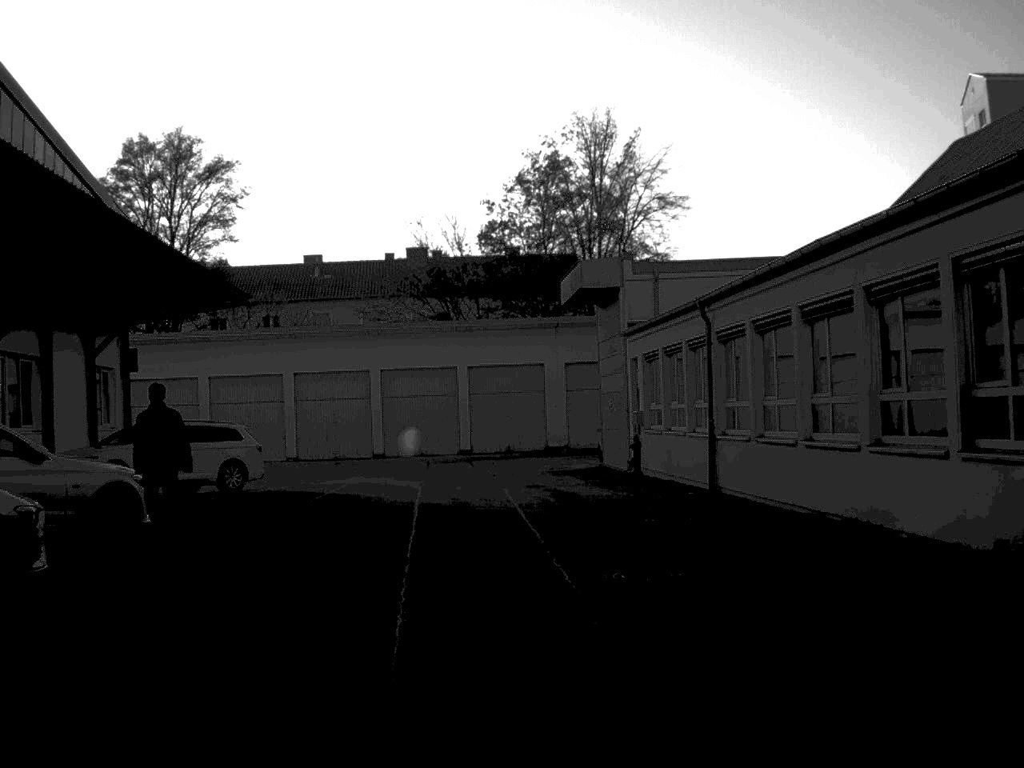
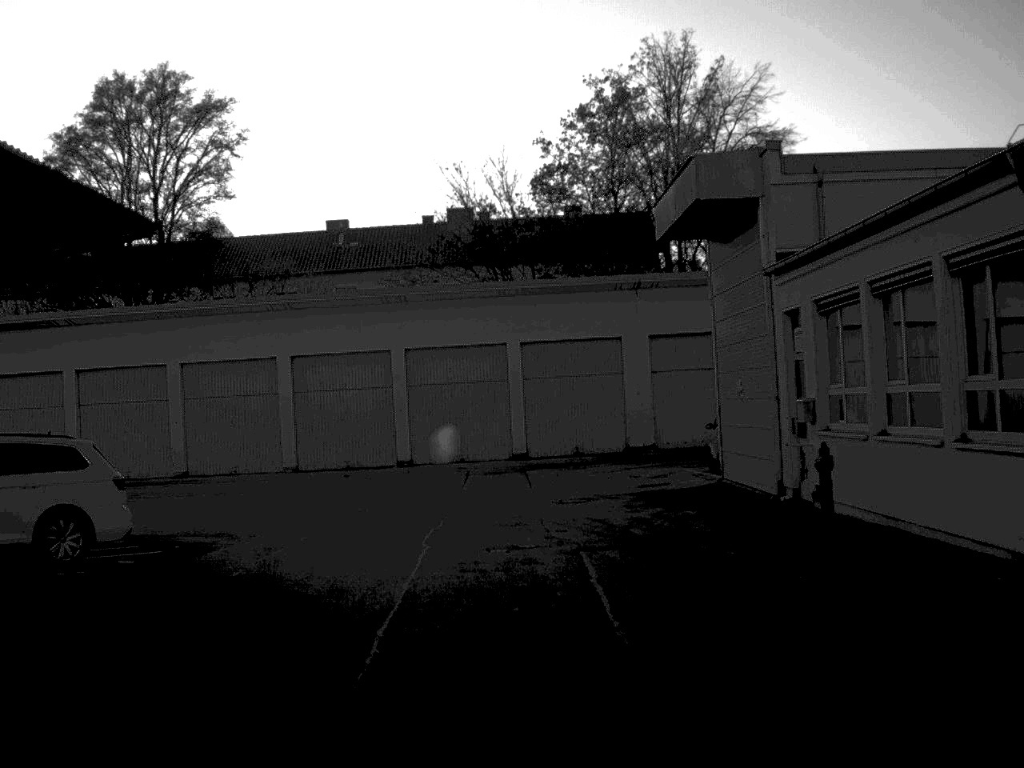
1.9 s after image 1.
(-0.4, +12.6) m; -3°
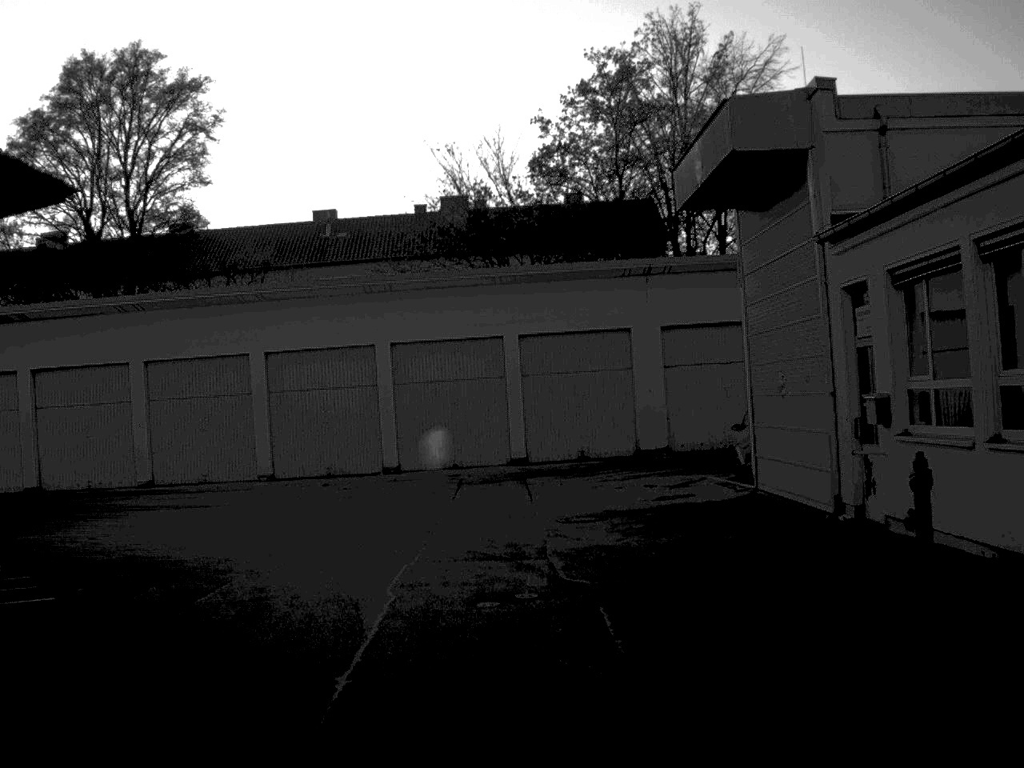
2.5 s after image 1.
(0.0, +3.8) m; 0°
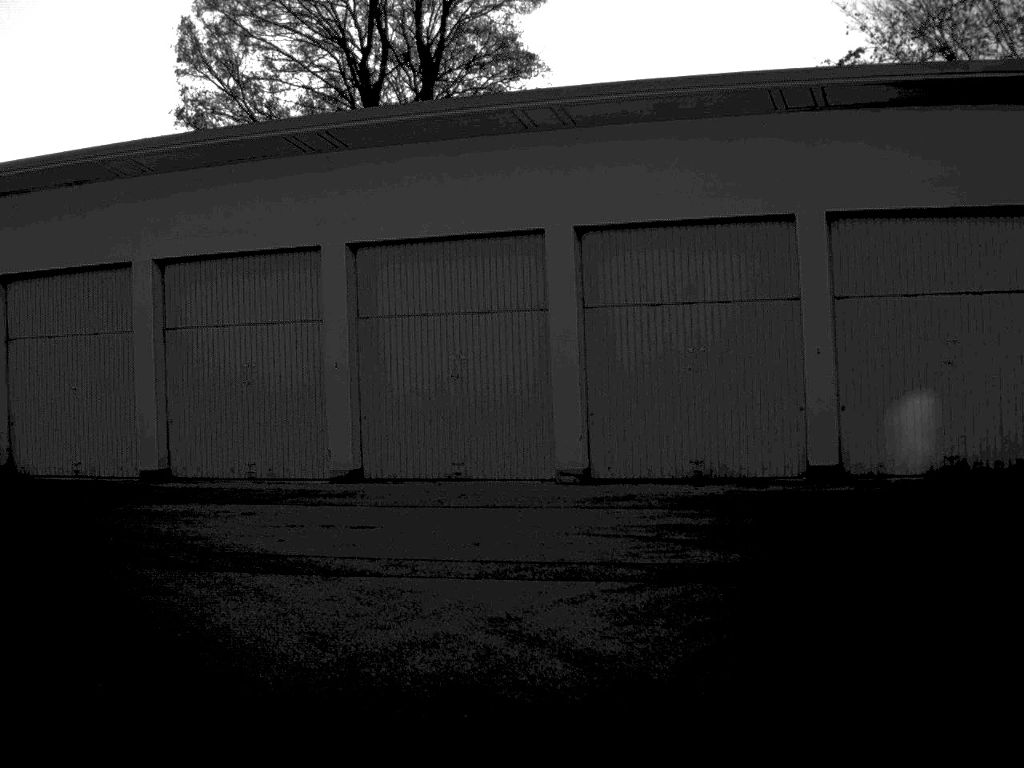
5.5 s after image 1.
(-1.4, +17.7) m; -20°
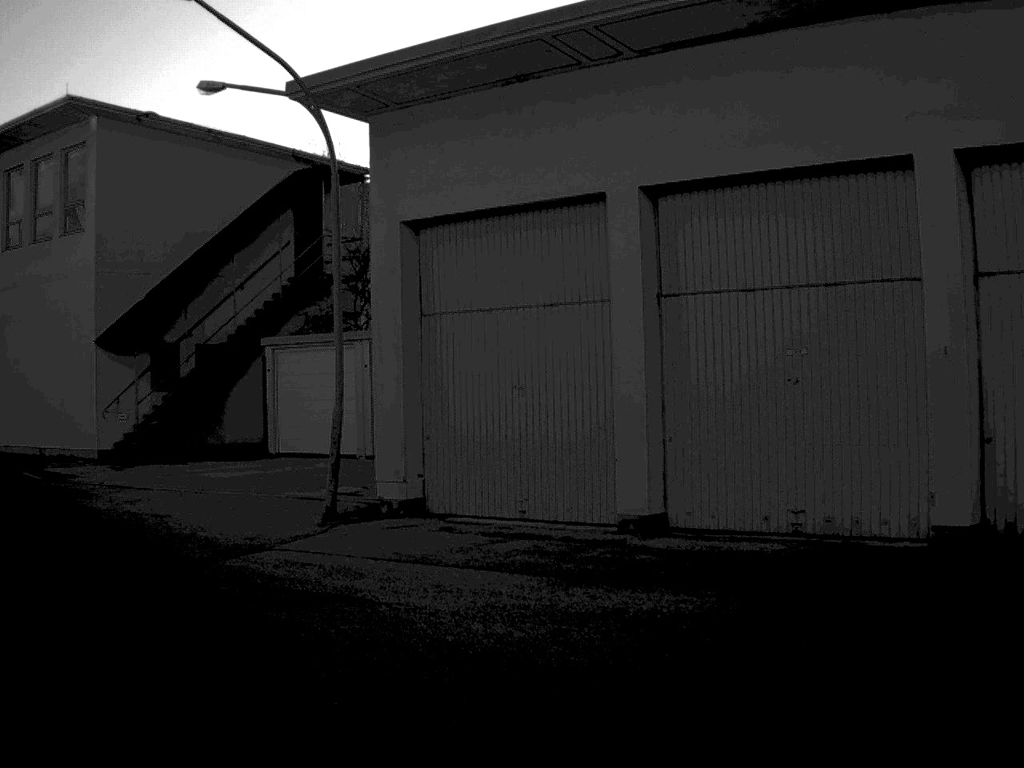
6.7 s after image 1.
(-1.5, +7.5) m; -22°
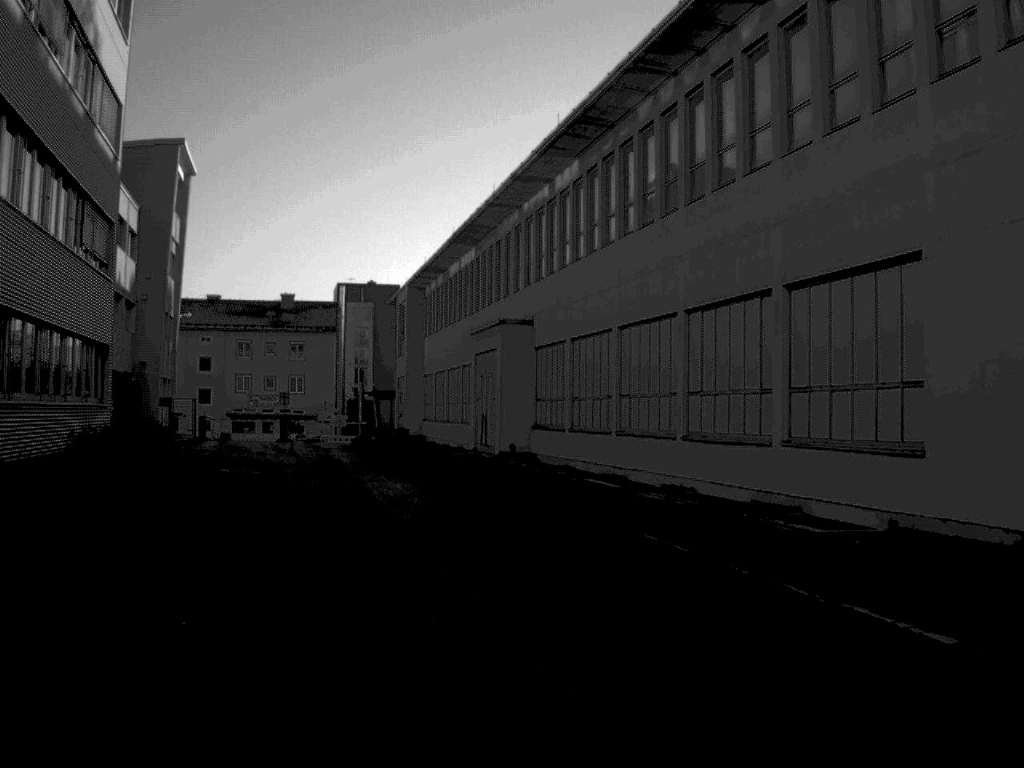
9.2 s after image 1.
(-6.5, +16.2) m; -39°
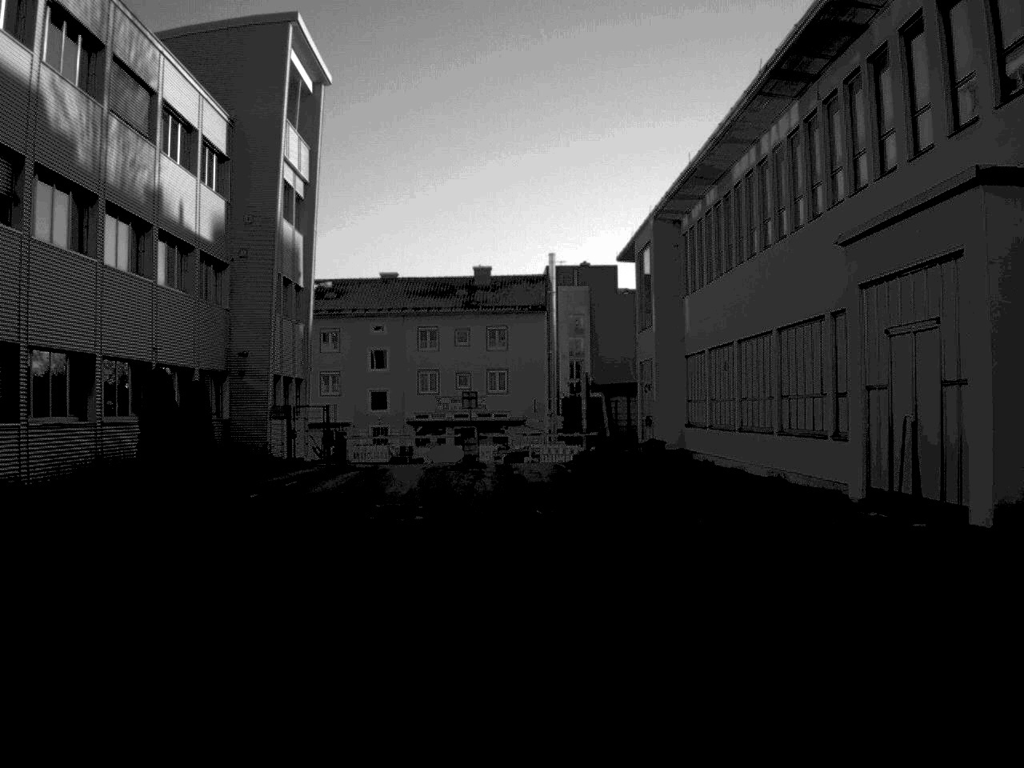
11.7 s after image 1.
(-2.9, +22.3) m; -9°
